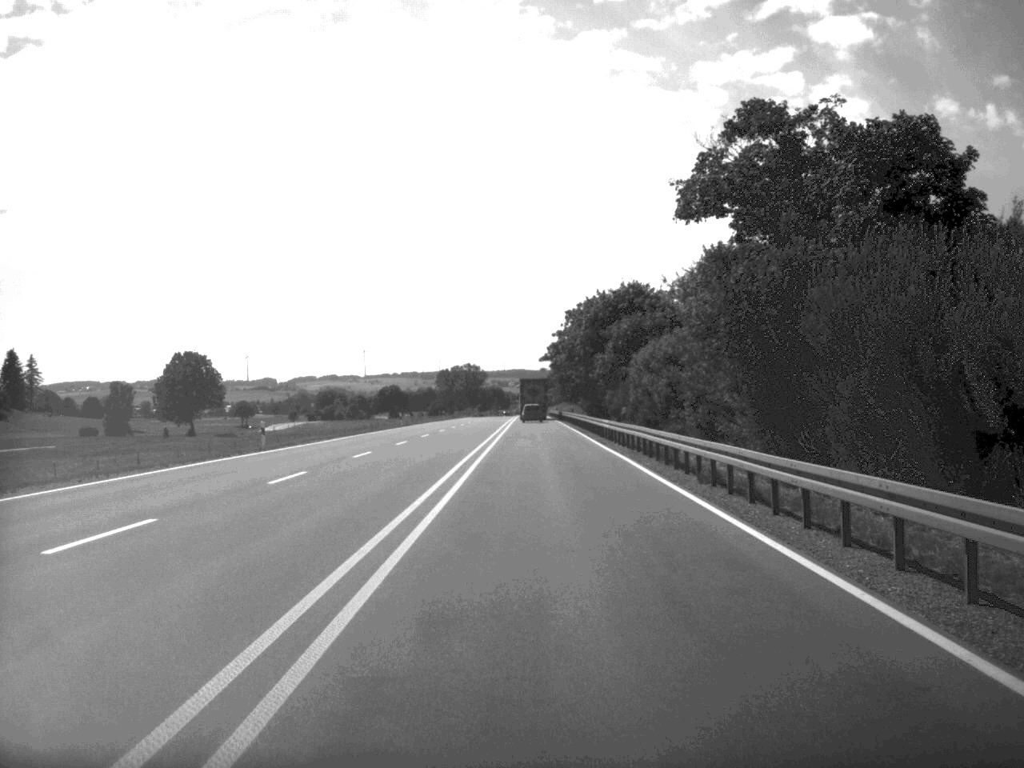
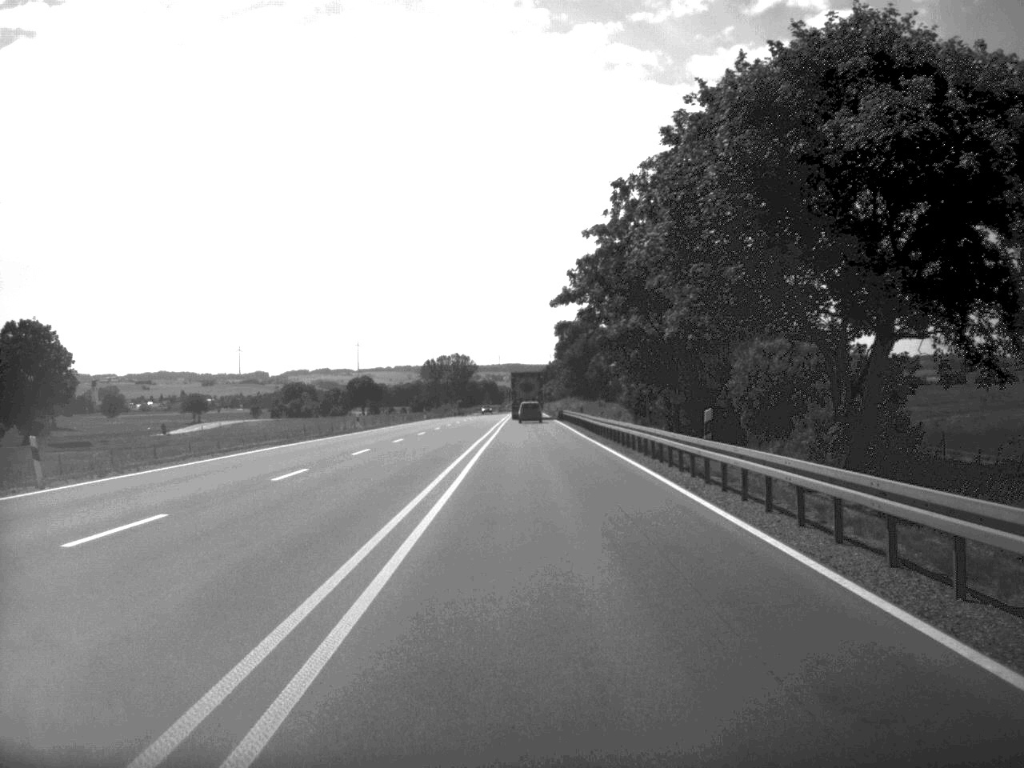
(-0.1, +70.7) m; 0°
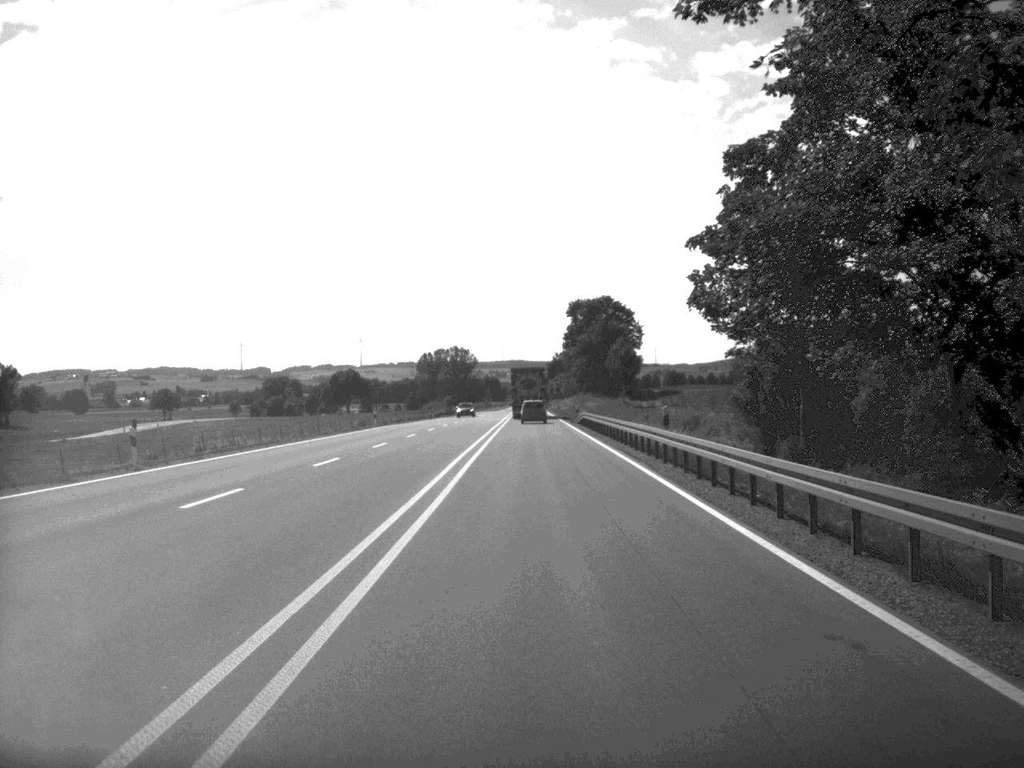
(-0.1, +42.3) m; 0°
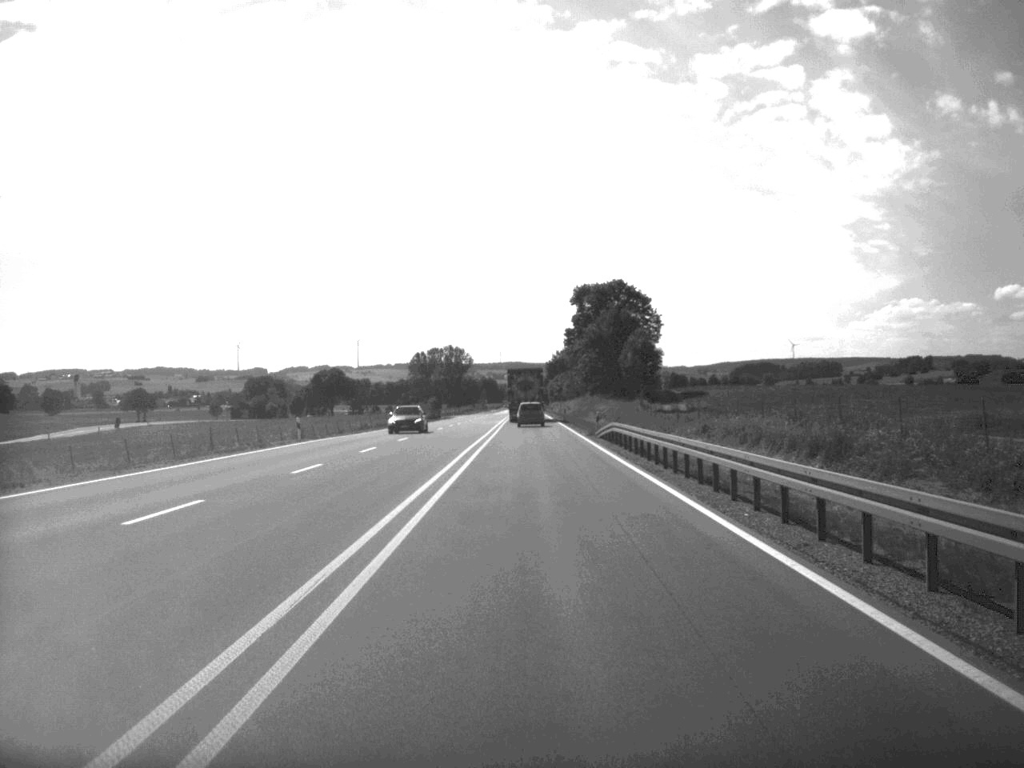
(0.0, +26.3) m; 0°
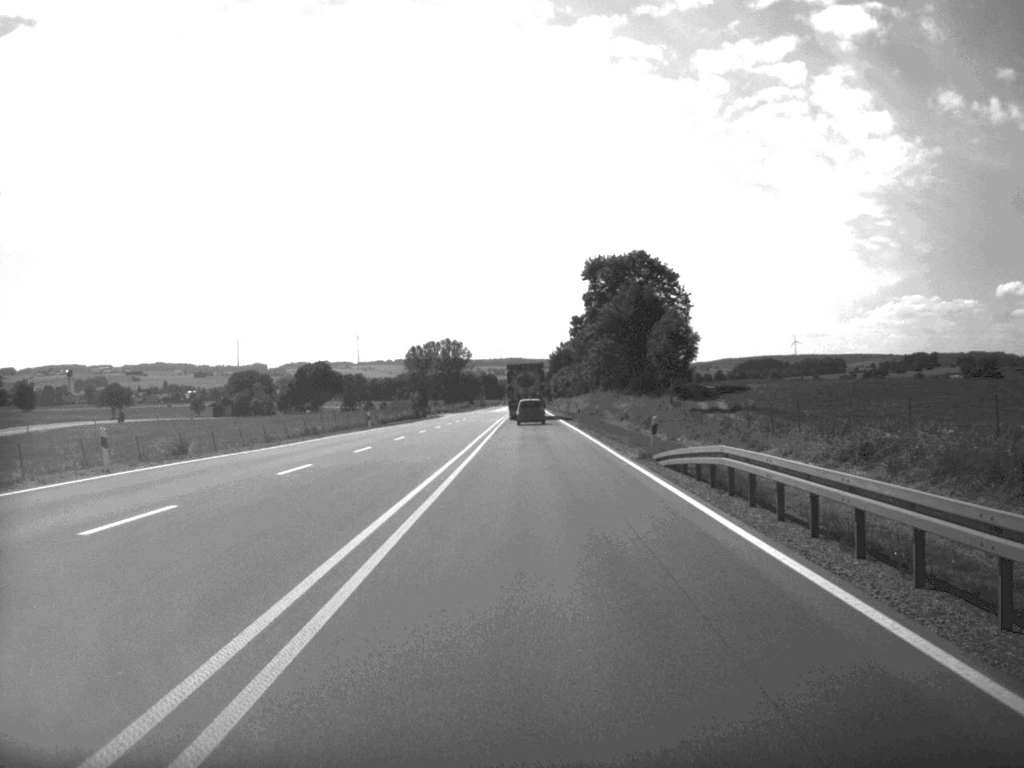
(0.0, +25.3) m; 0°
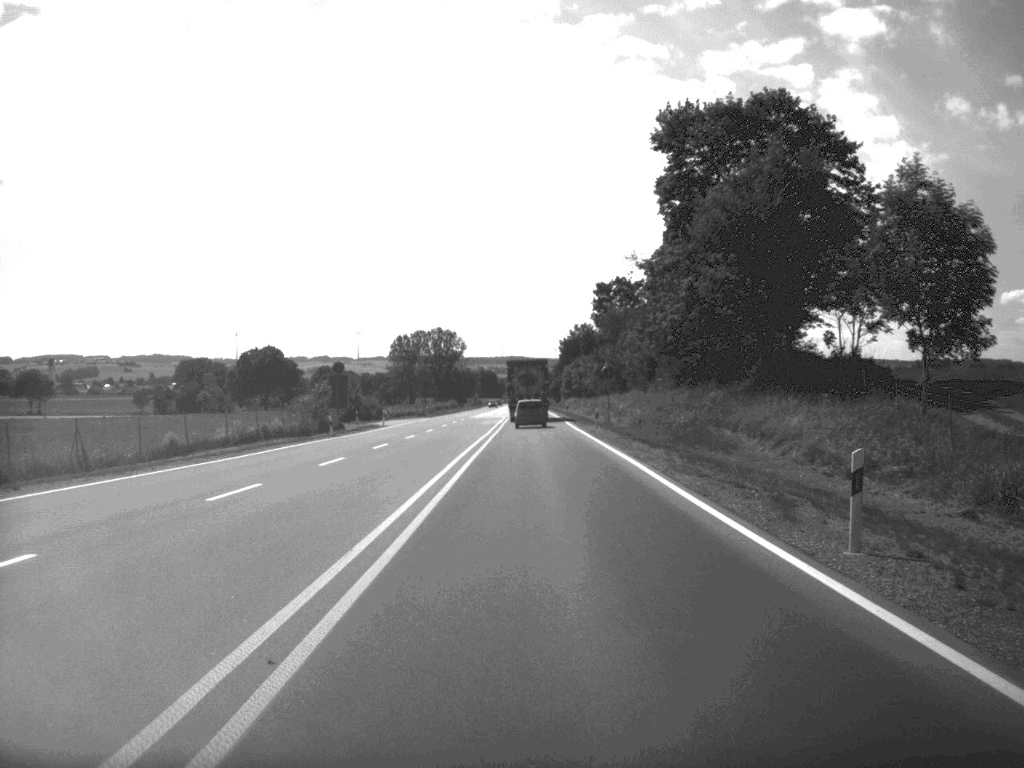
(-0.3, +64.6) m; 0°
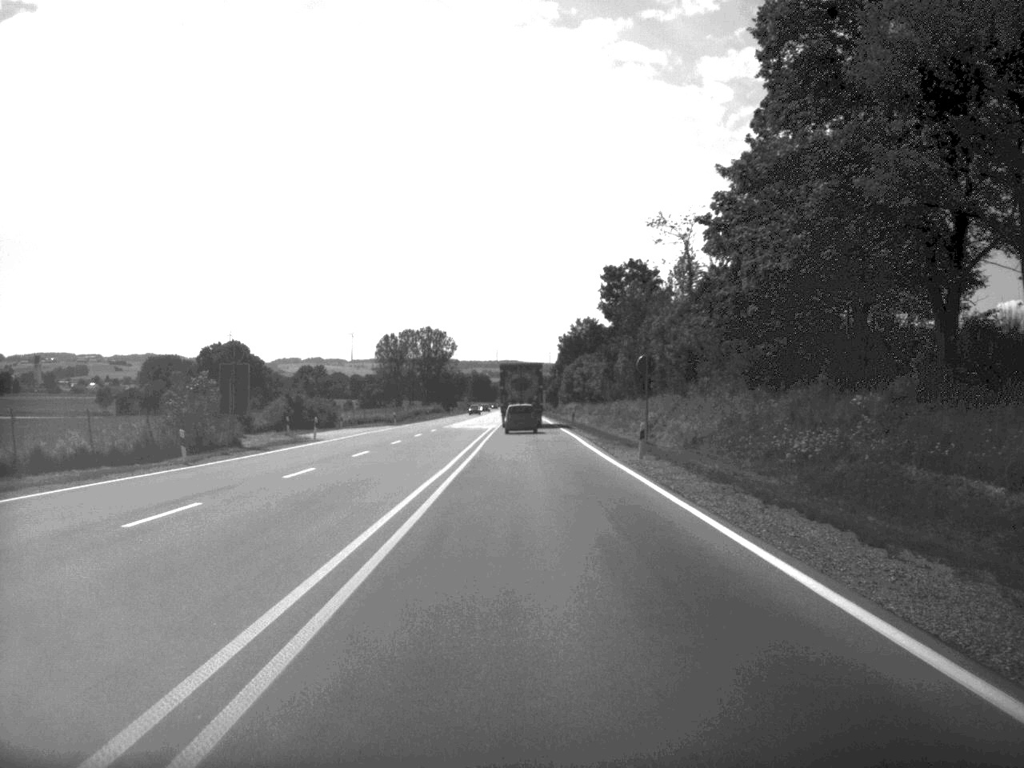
(0.0, +26.3) m; 0°
